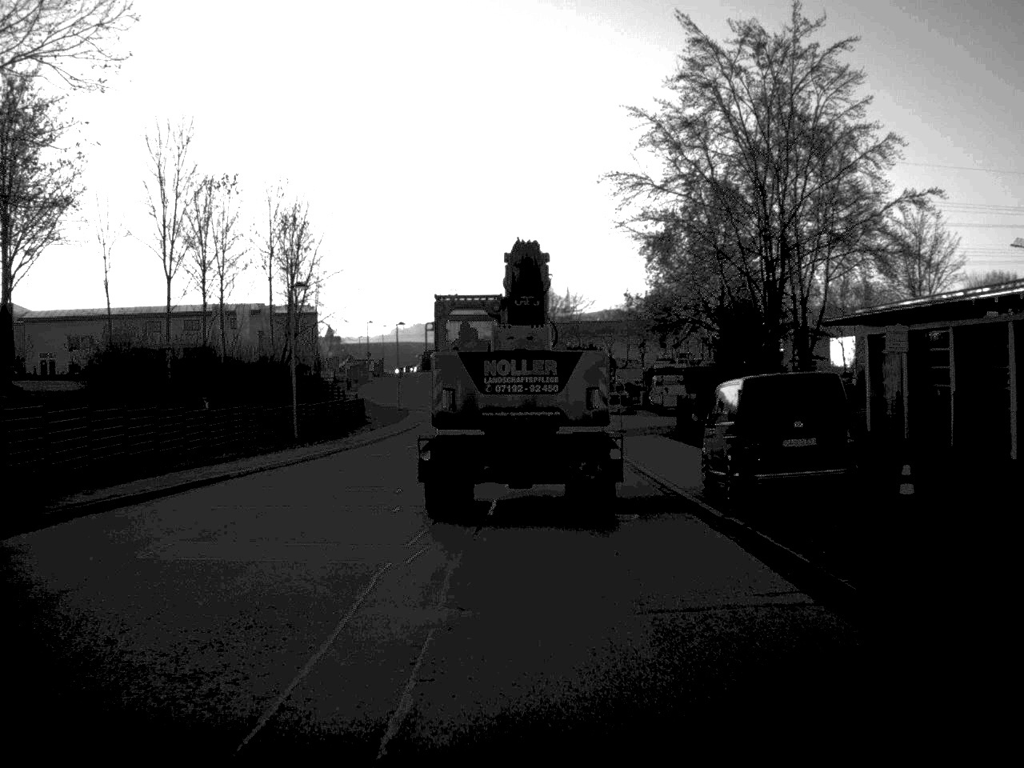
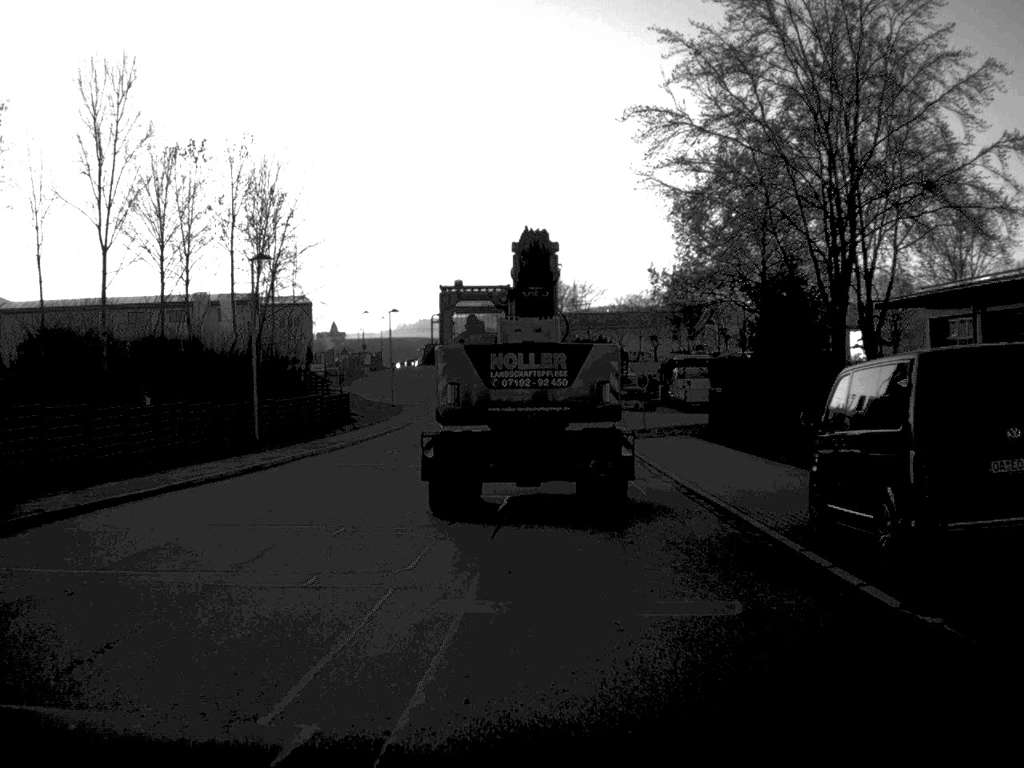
(0.0, +8.2) m; 0°
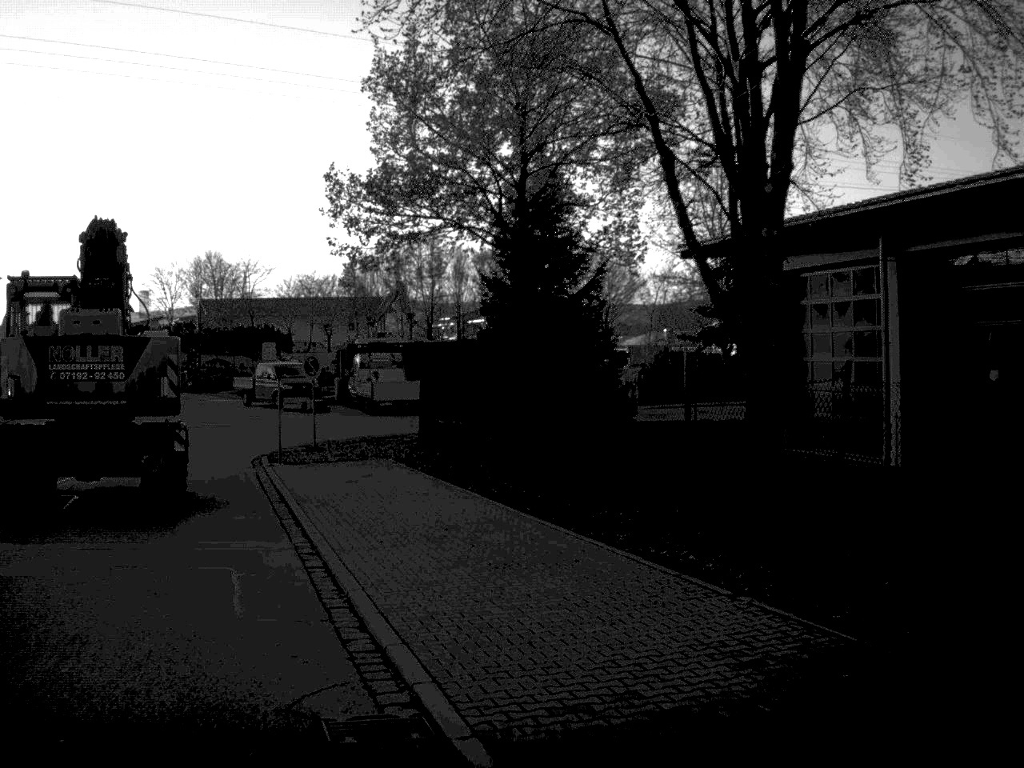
(+1.3, +18.5) m; +15°
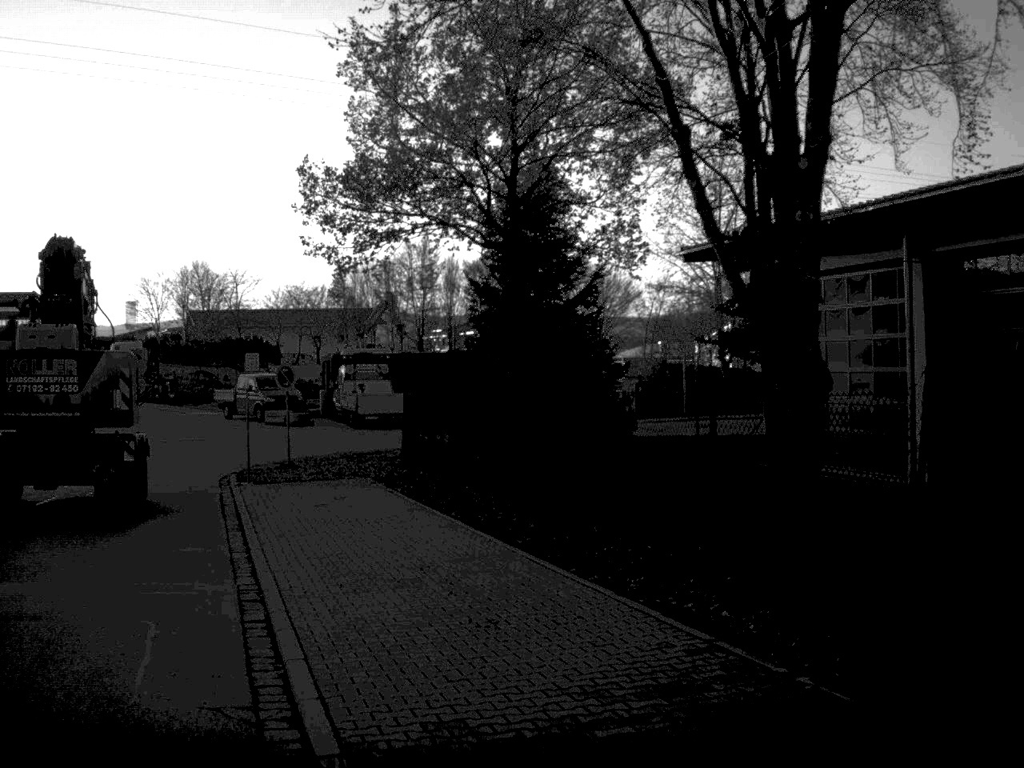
(0.0, +2.3) m; 0°
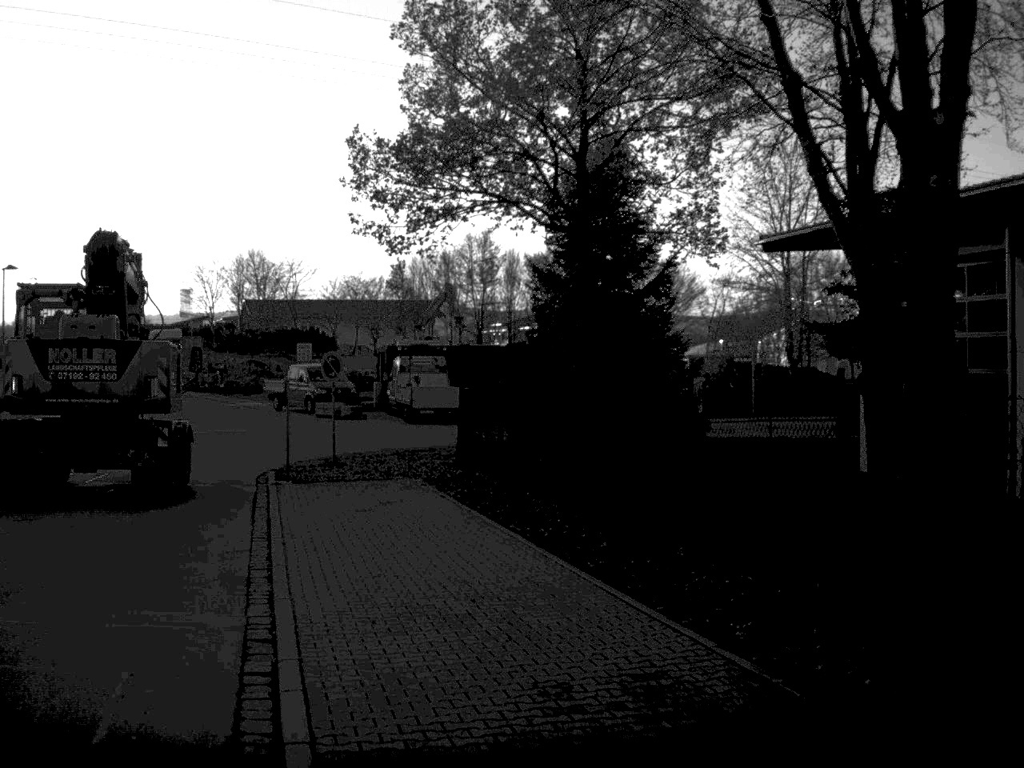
(0.0, +2.1) m; -3°
